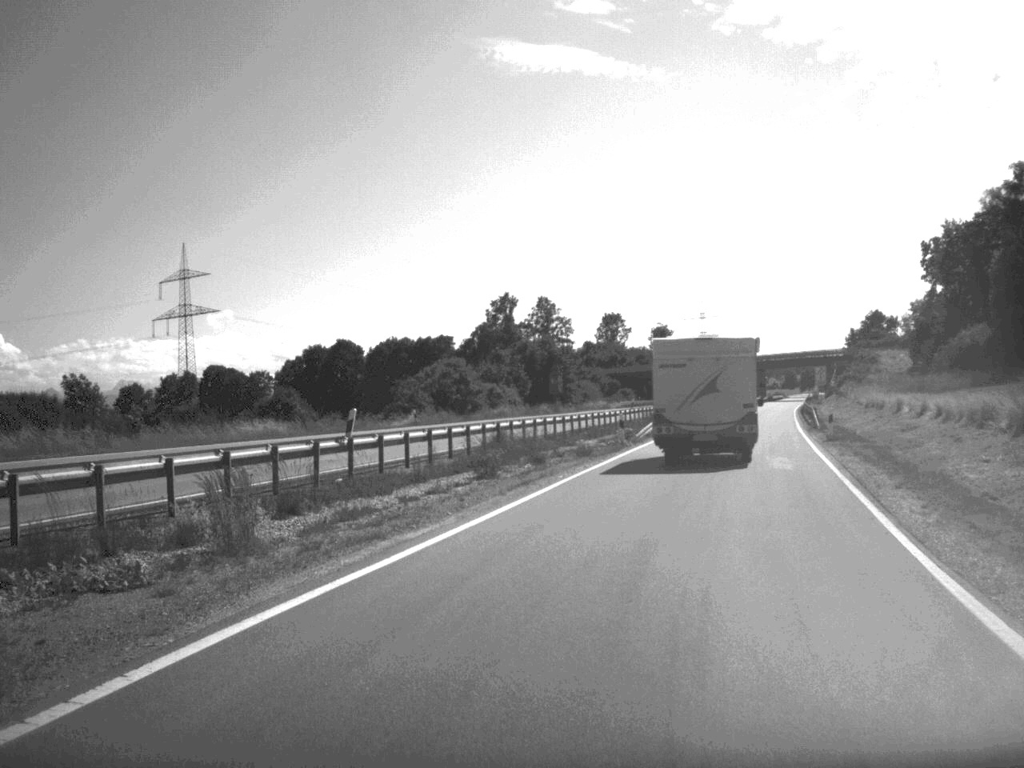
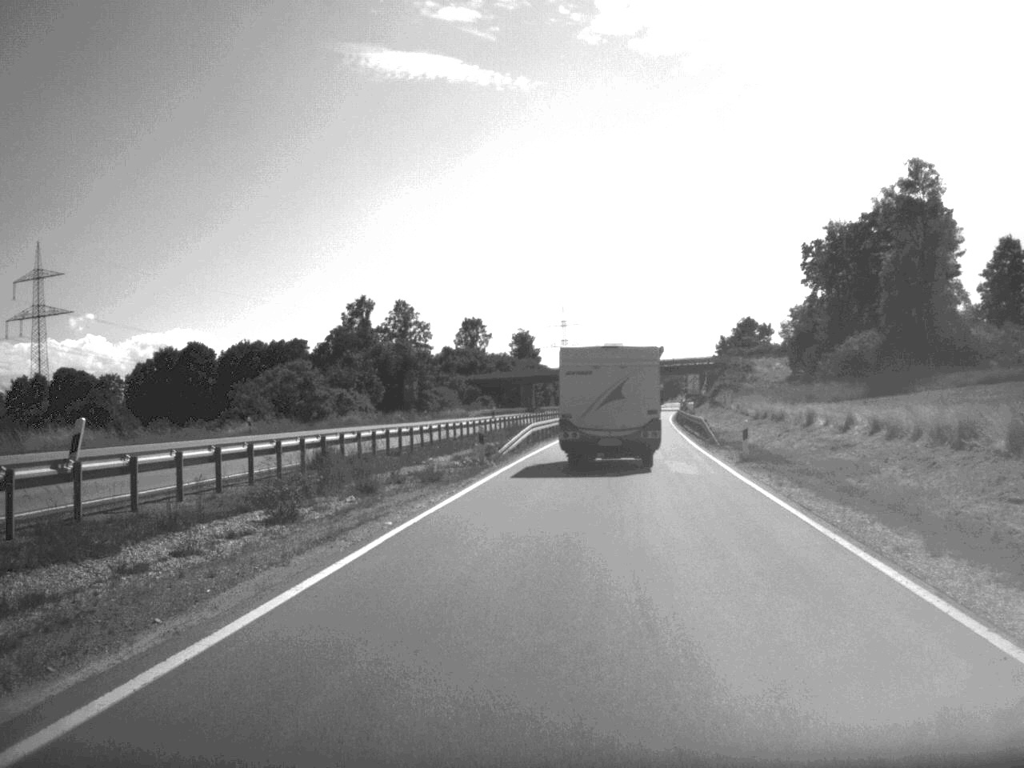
(+0.5, +8.3) m; +6°
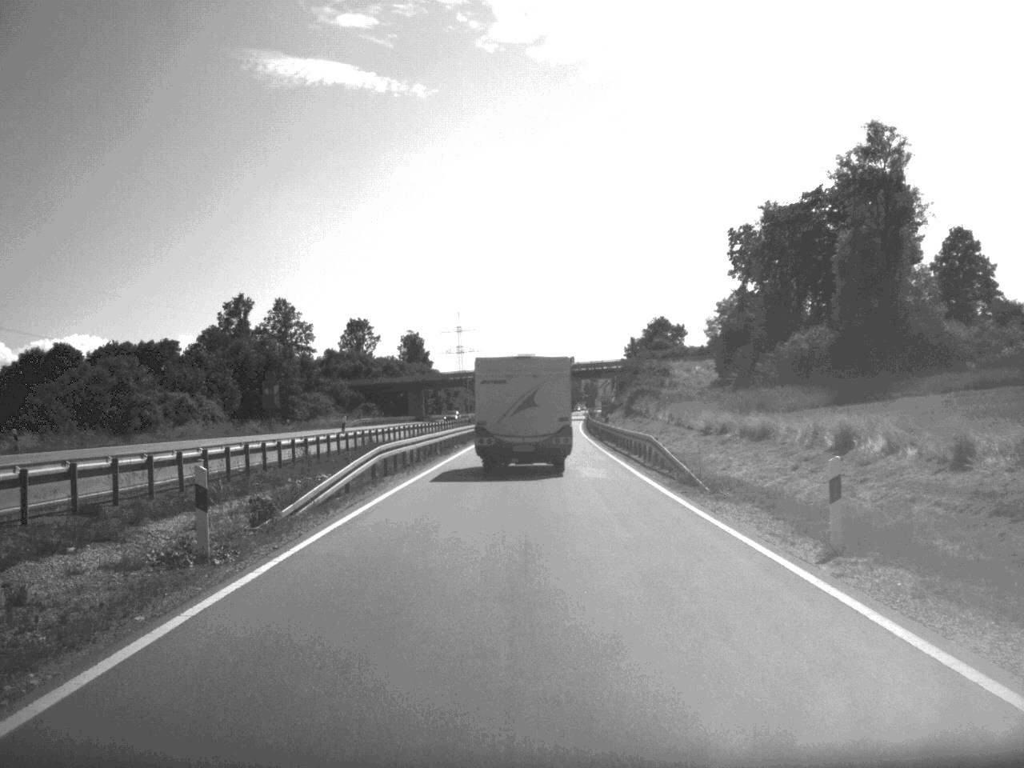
(+1.0, +18.8) m; +4°
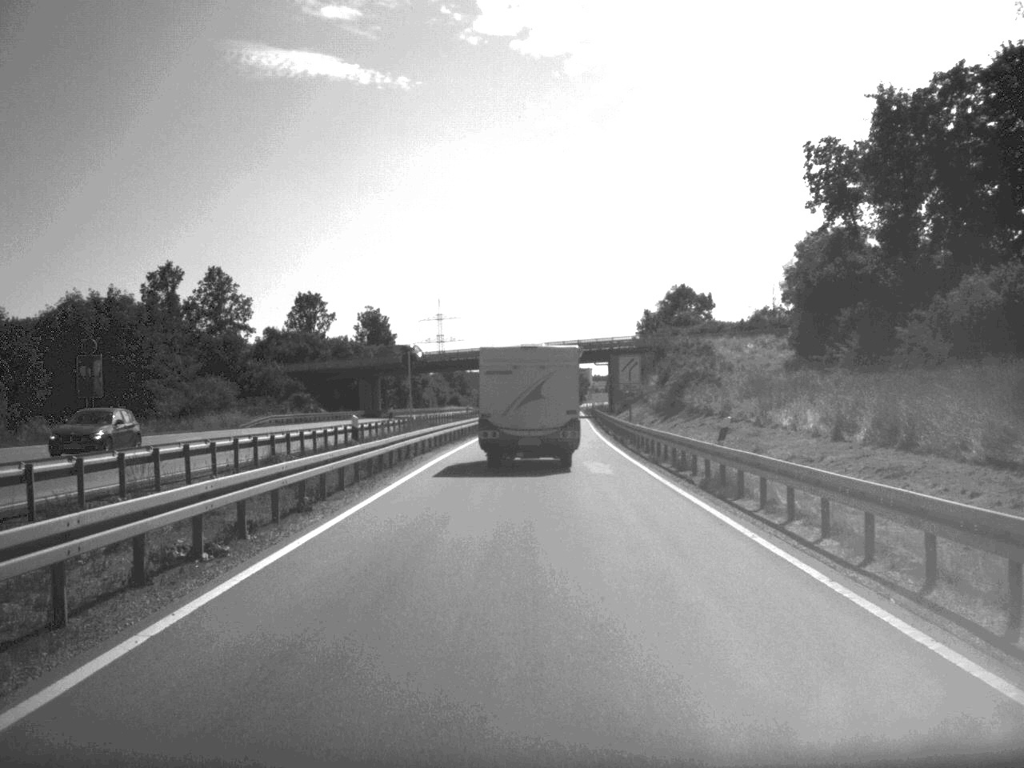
(+0.1, +39.5) m; +1°
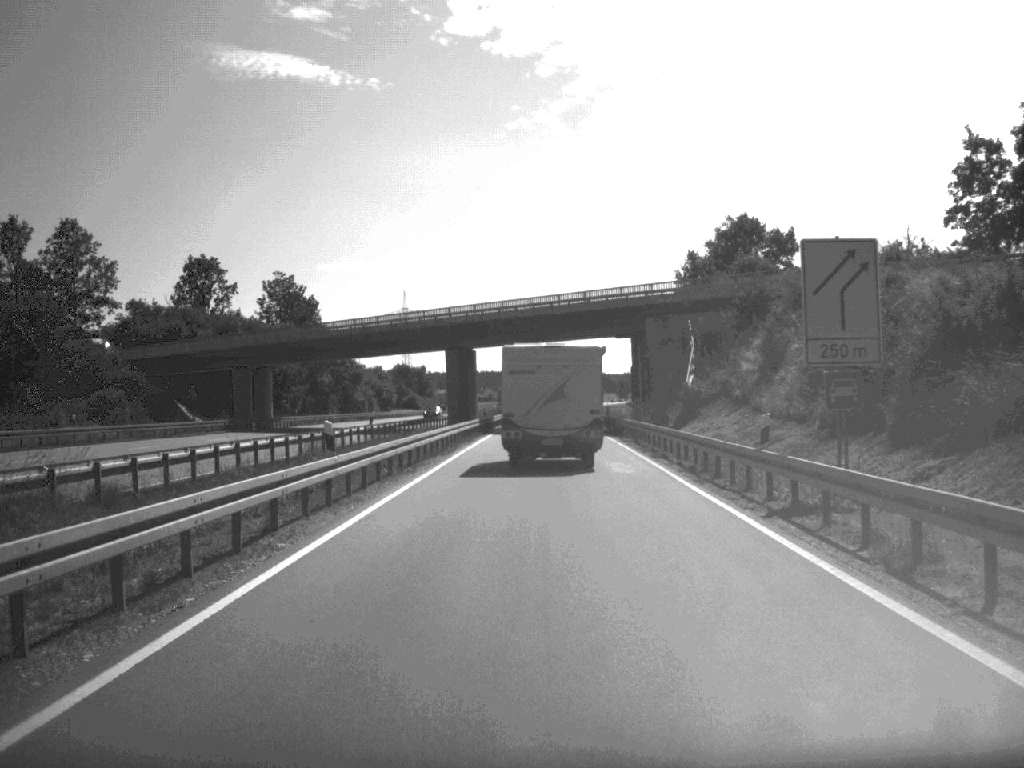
(+0.4, +52.4) m; +1°
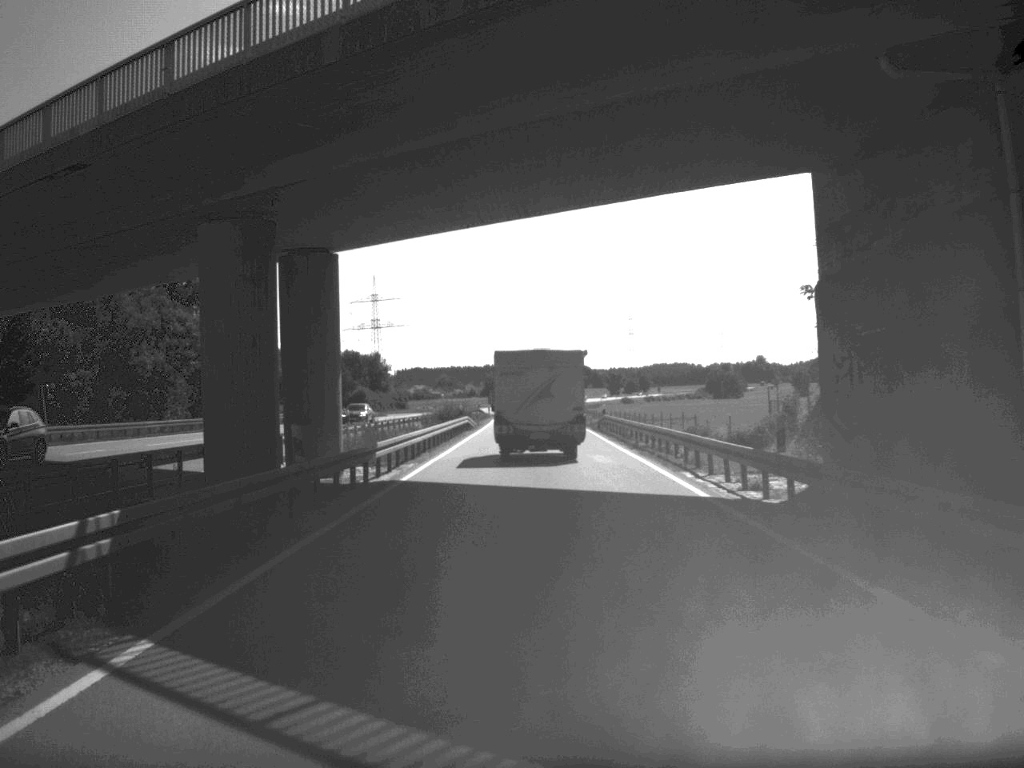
(+0.5, +53.3) m; 0°
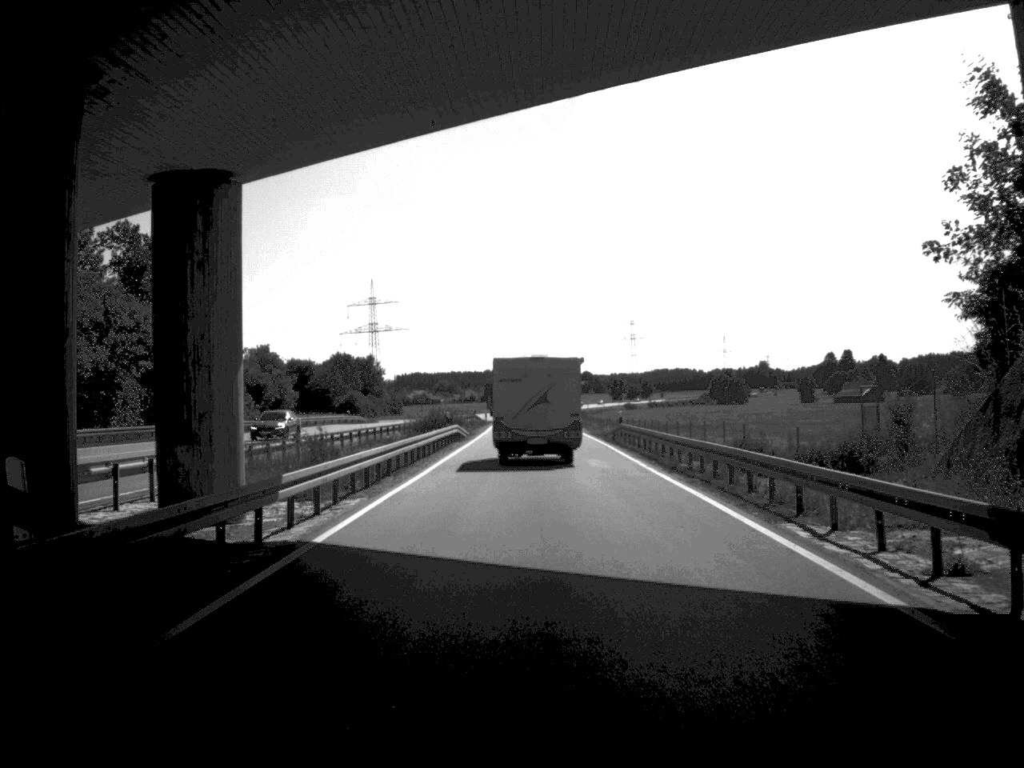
(0.0, +10.3) m; 0°
